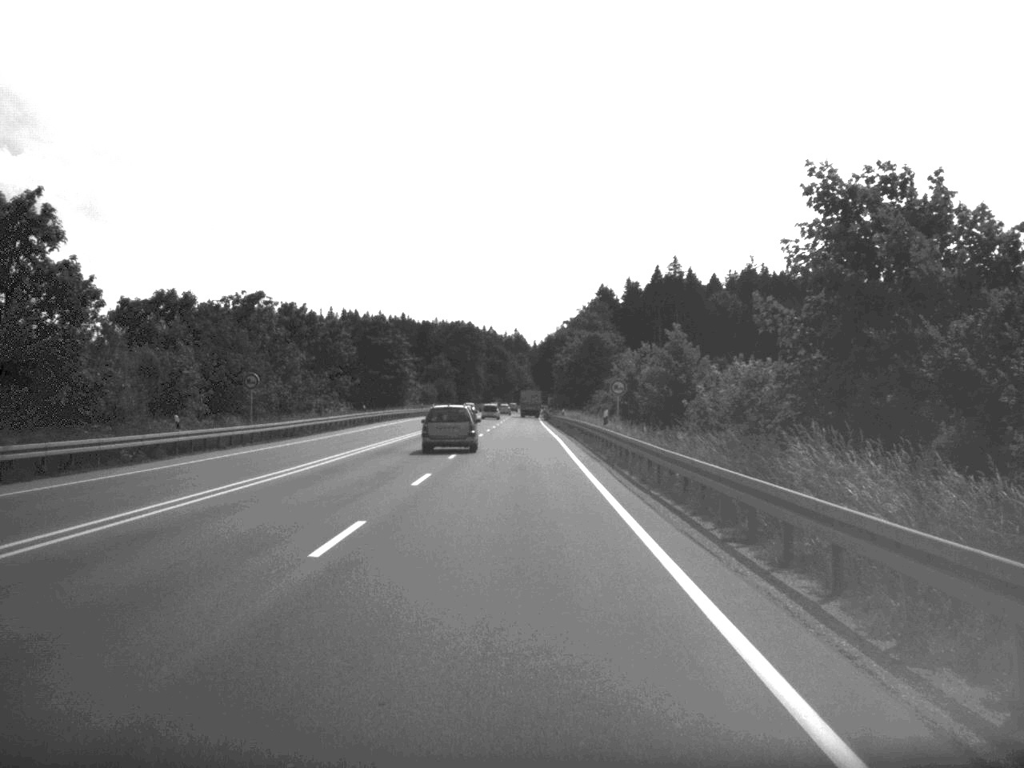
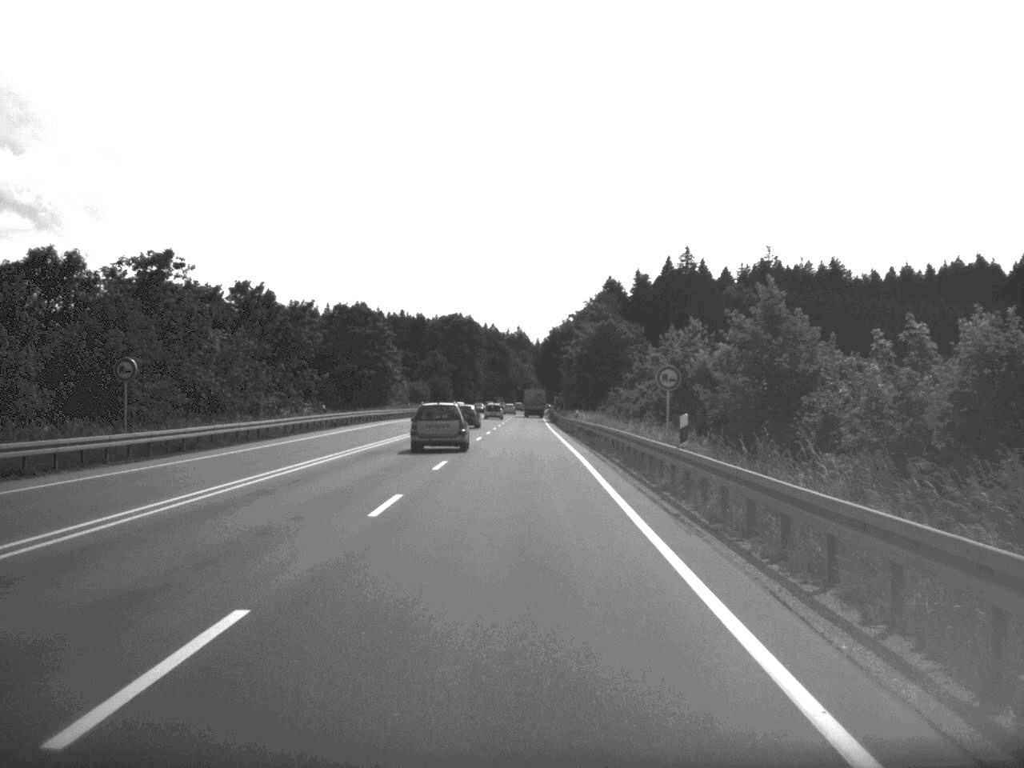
(0.0, +19.3) m; 0°
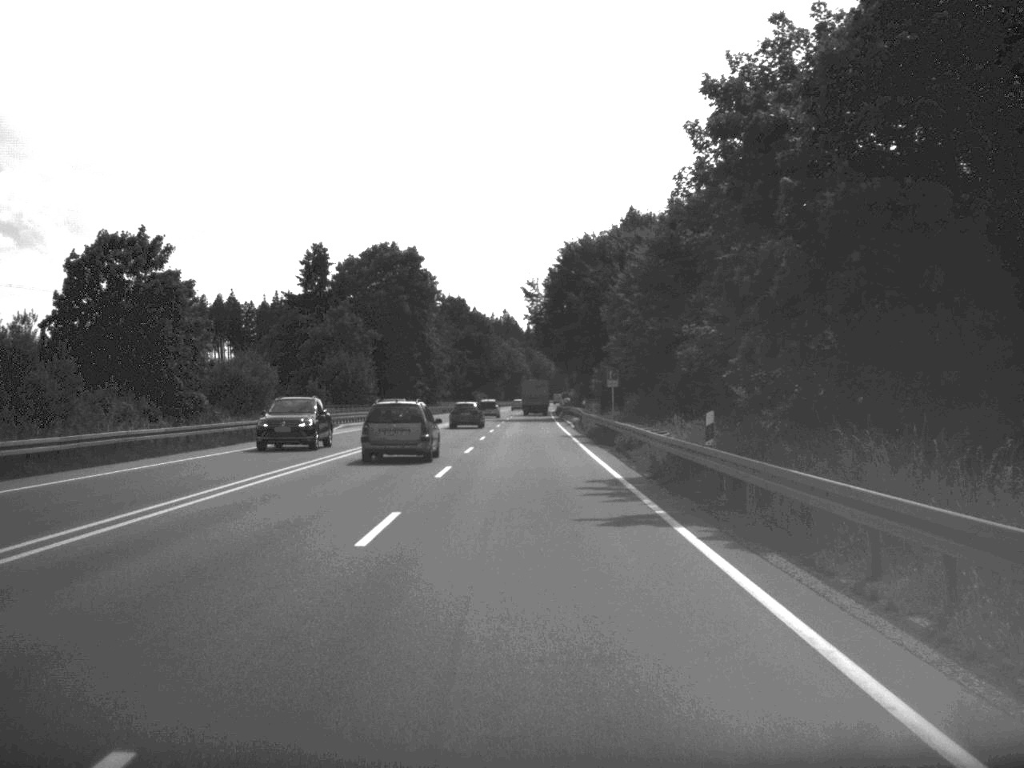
(-0.1, +98.8) m; 0°
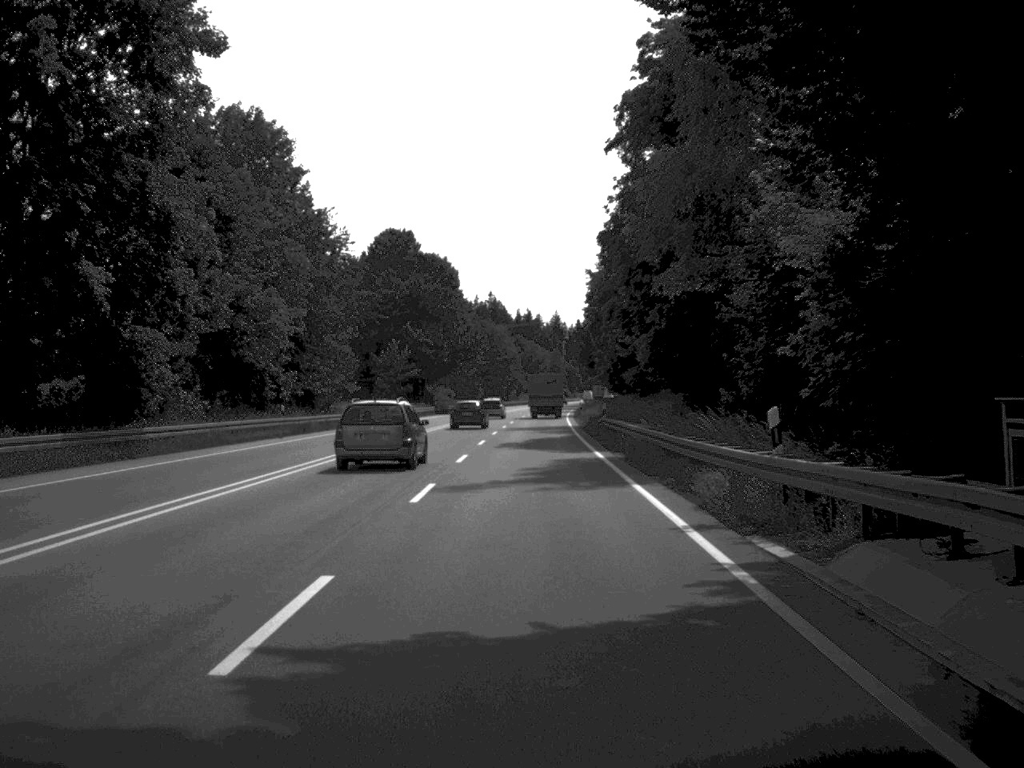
(+0.2, +89.1) m; 0°
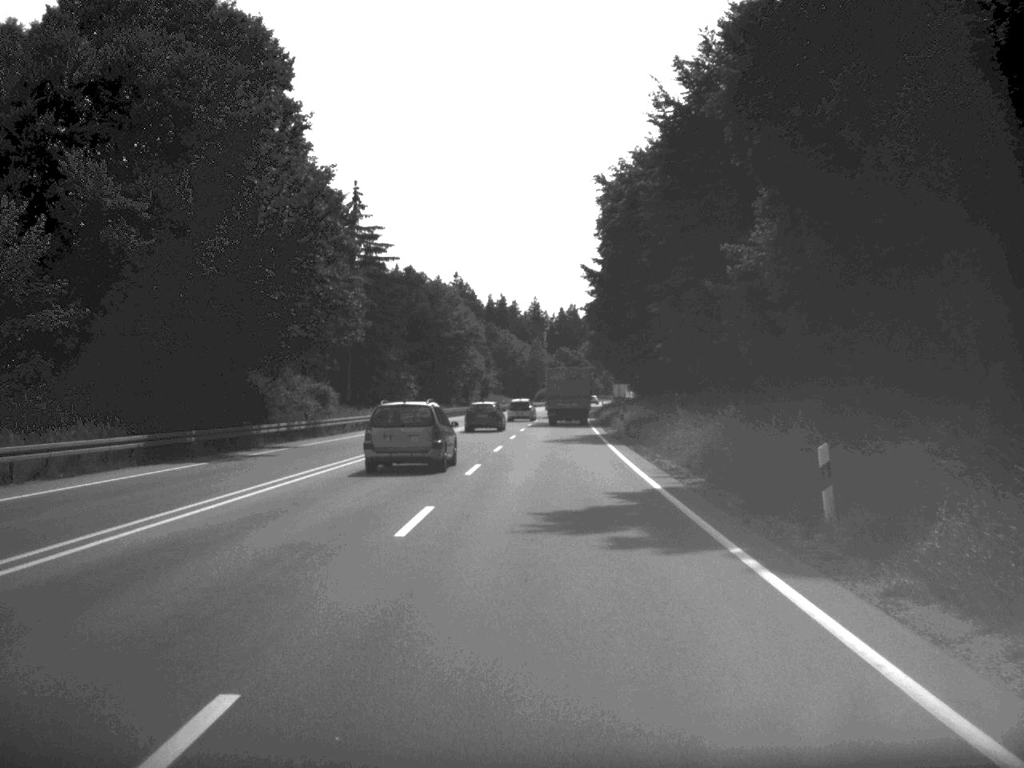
(+0.9, +87.3) m; +1°
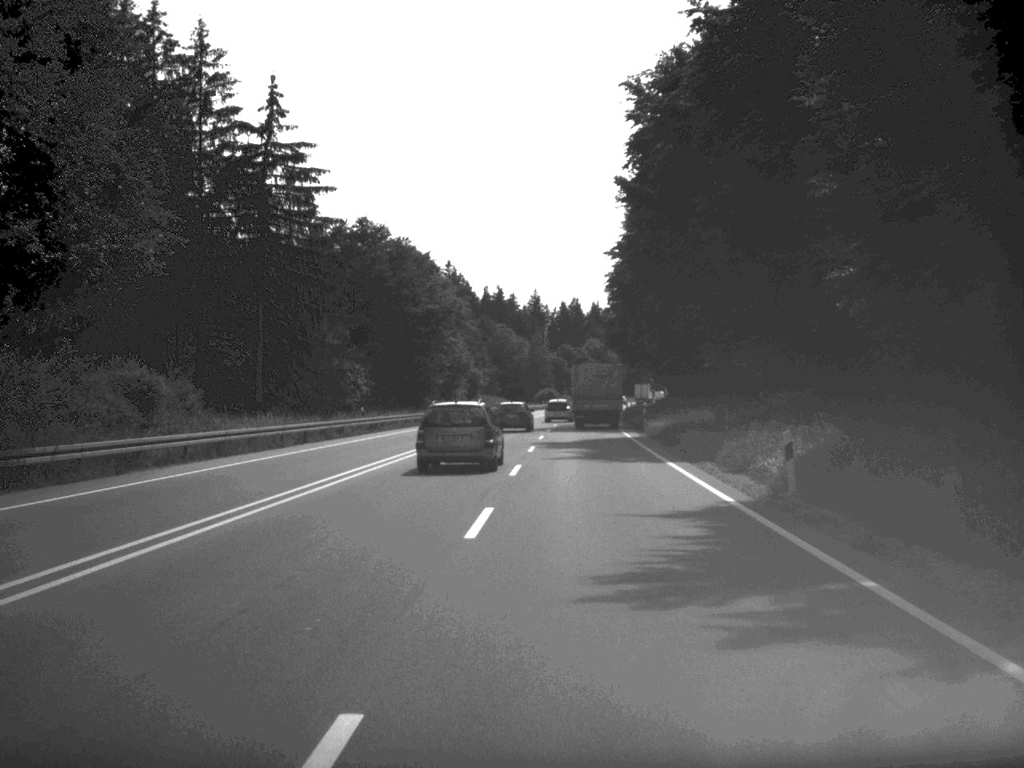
(0.0, +35.7) m; 0°
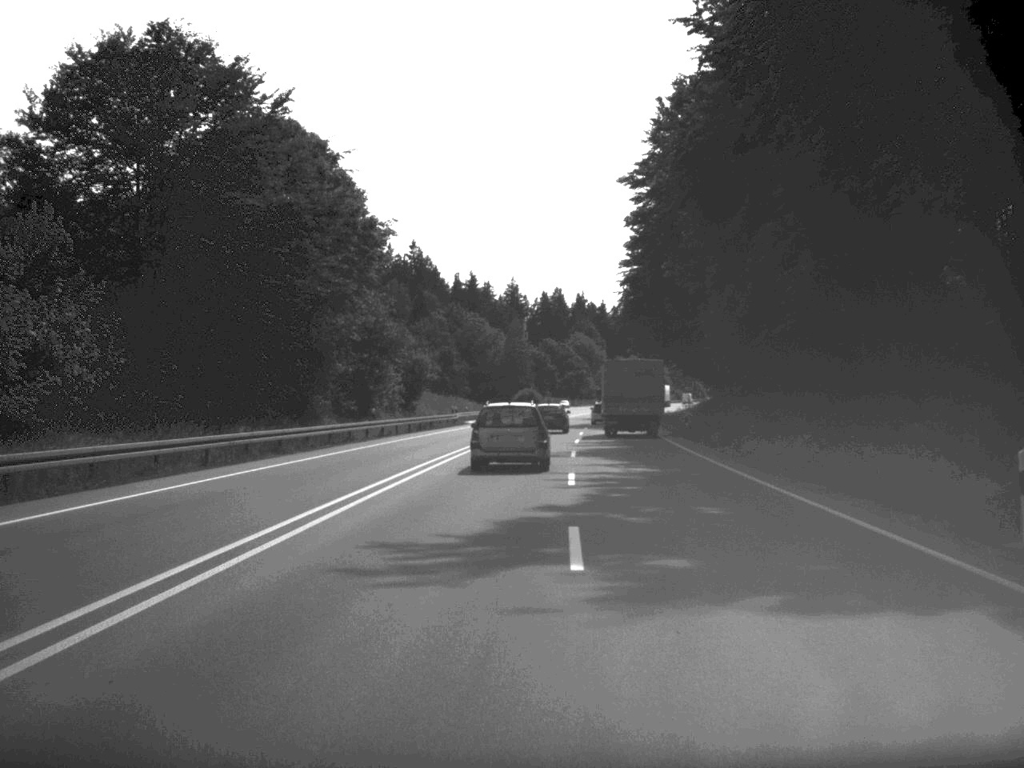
(+0.3, +50.0) m; +1°
